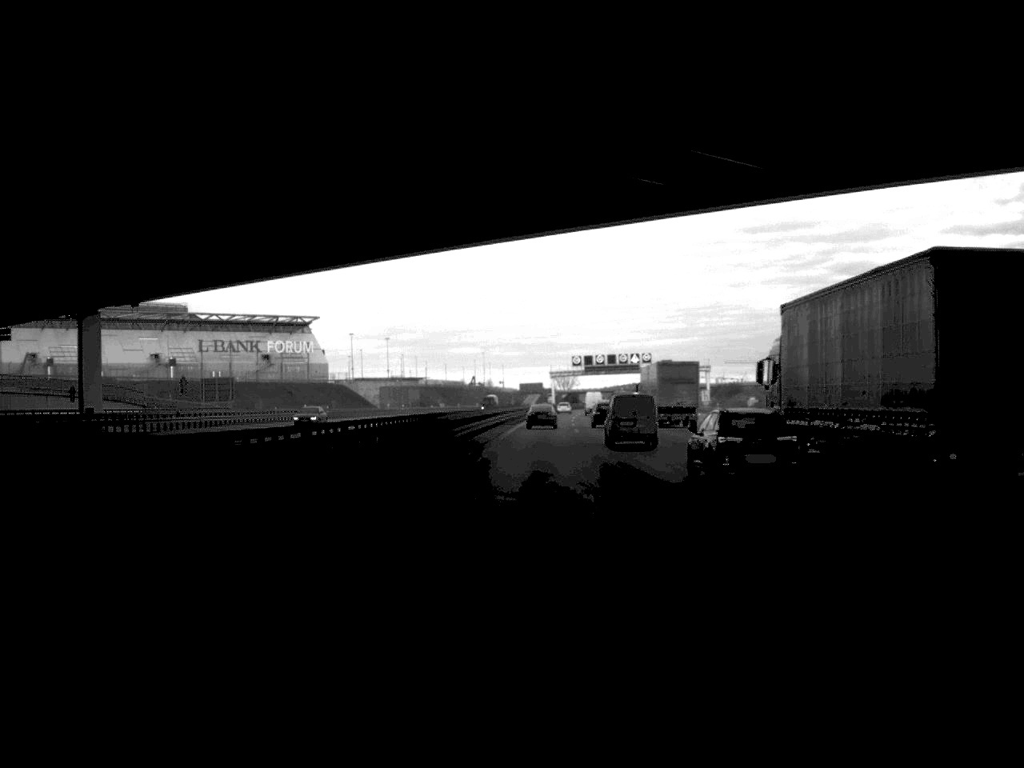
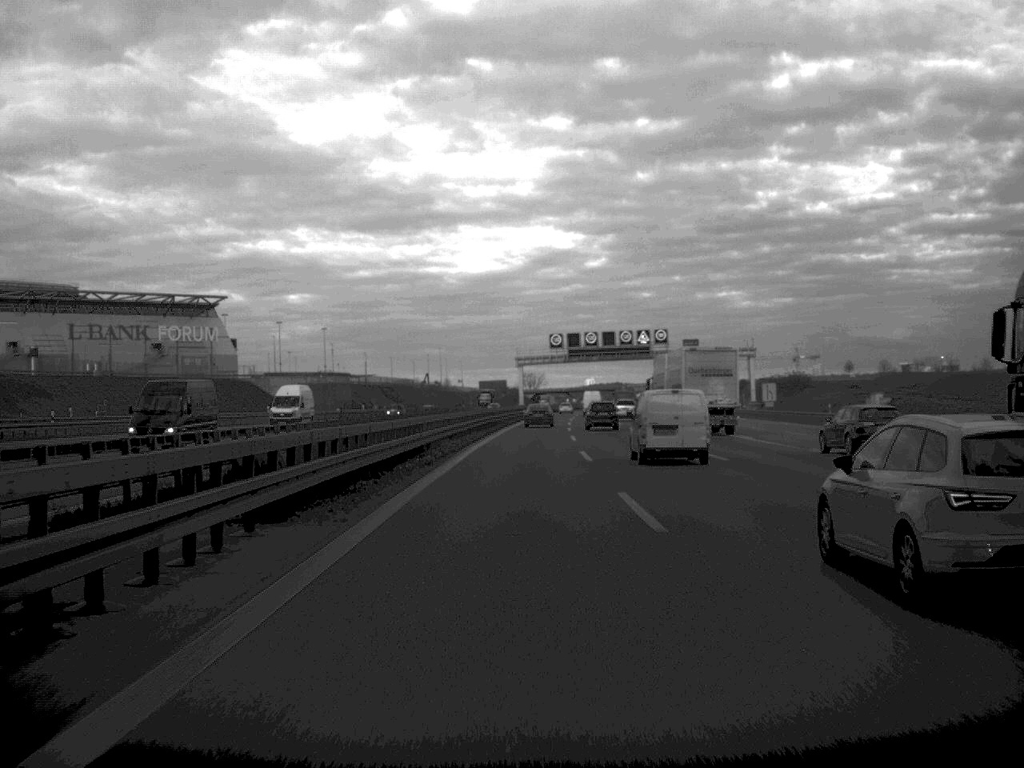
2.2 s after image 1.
(+1.0, +69.7) m; +1°
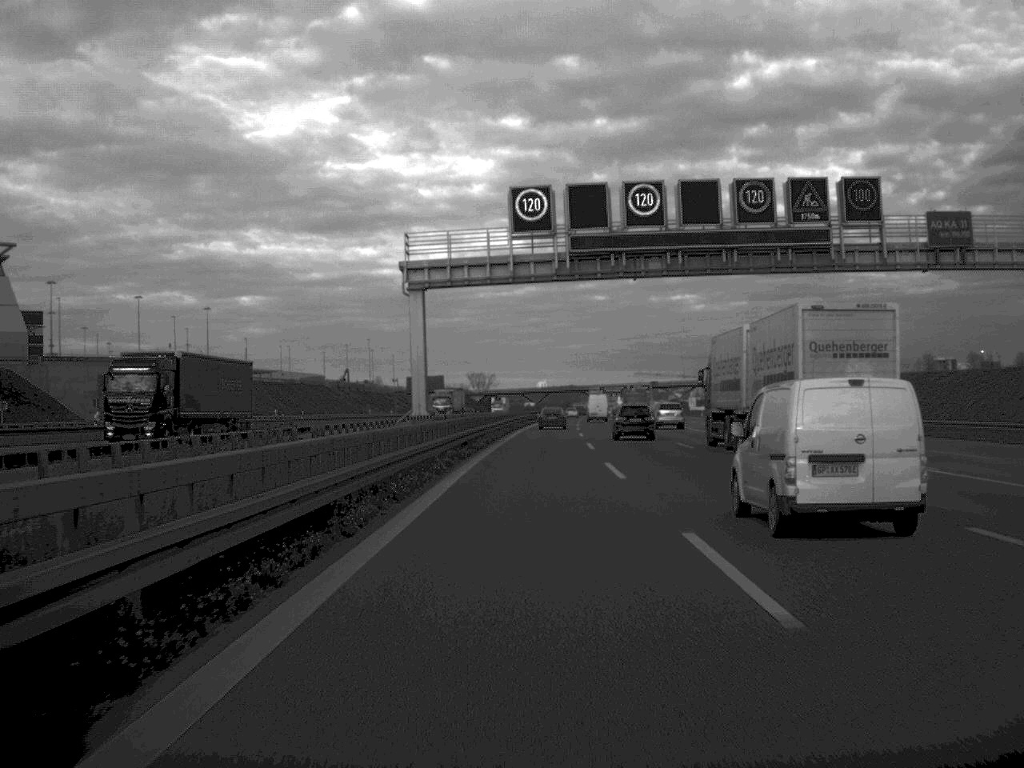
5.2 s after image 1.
(+1.5, +96.5) m; +2°
